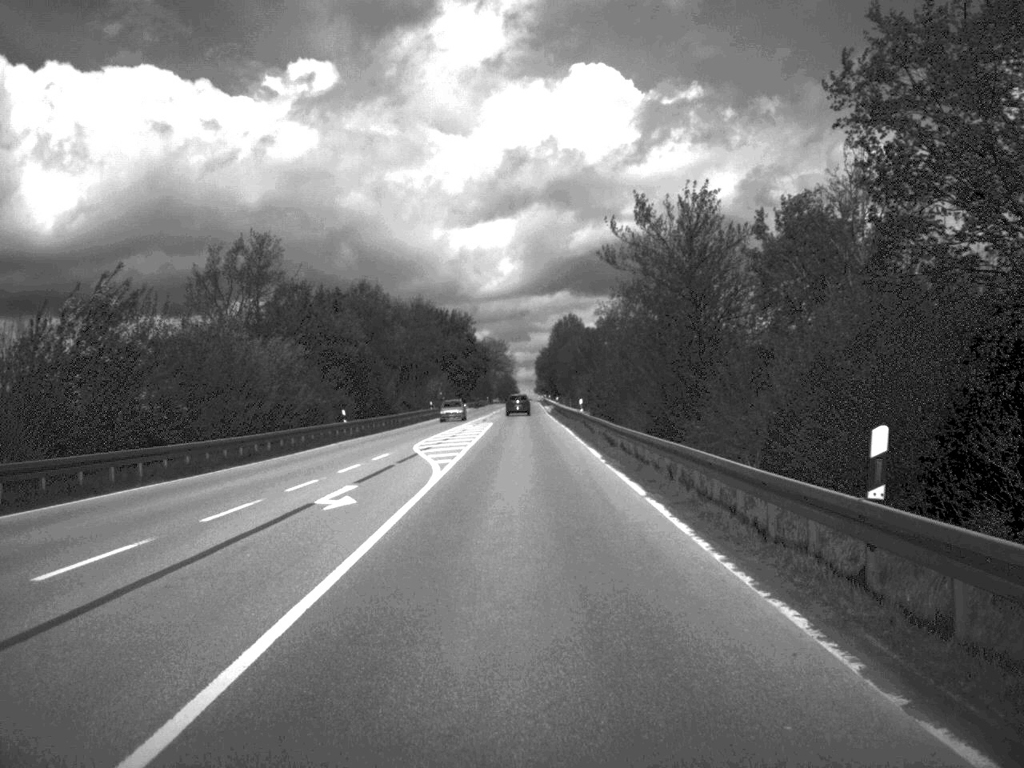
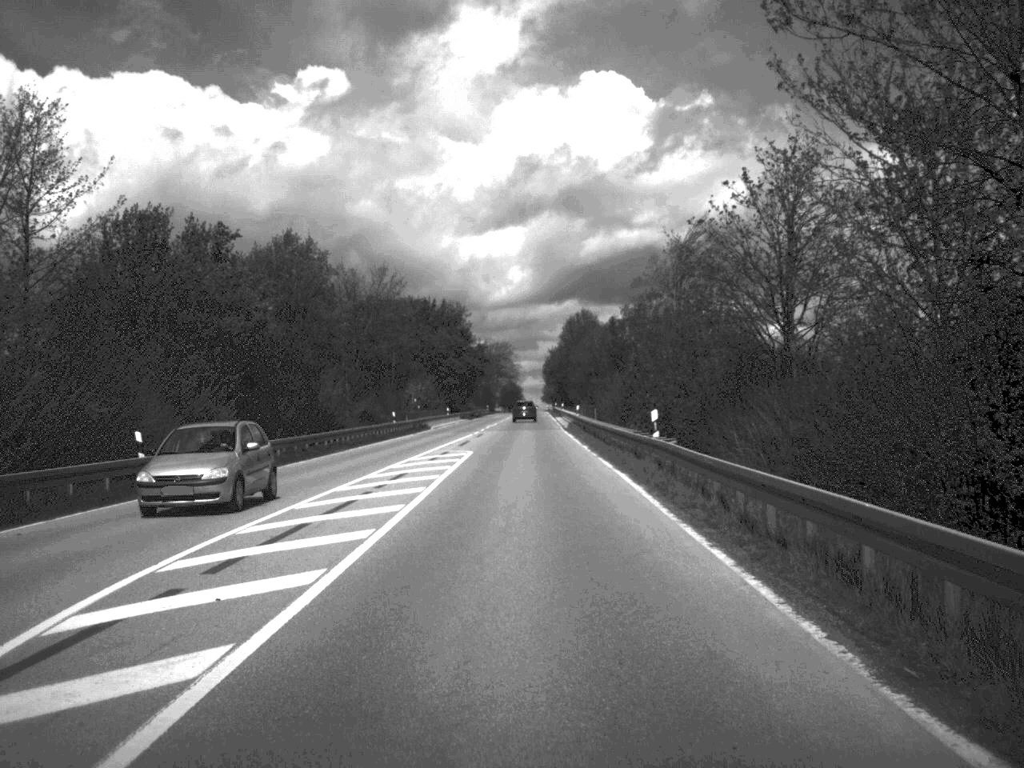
(-0.1, +31.5) m; 0°
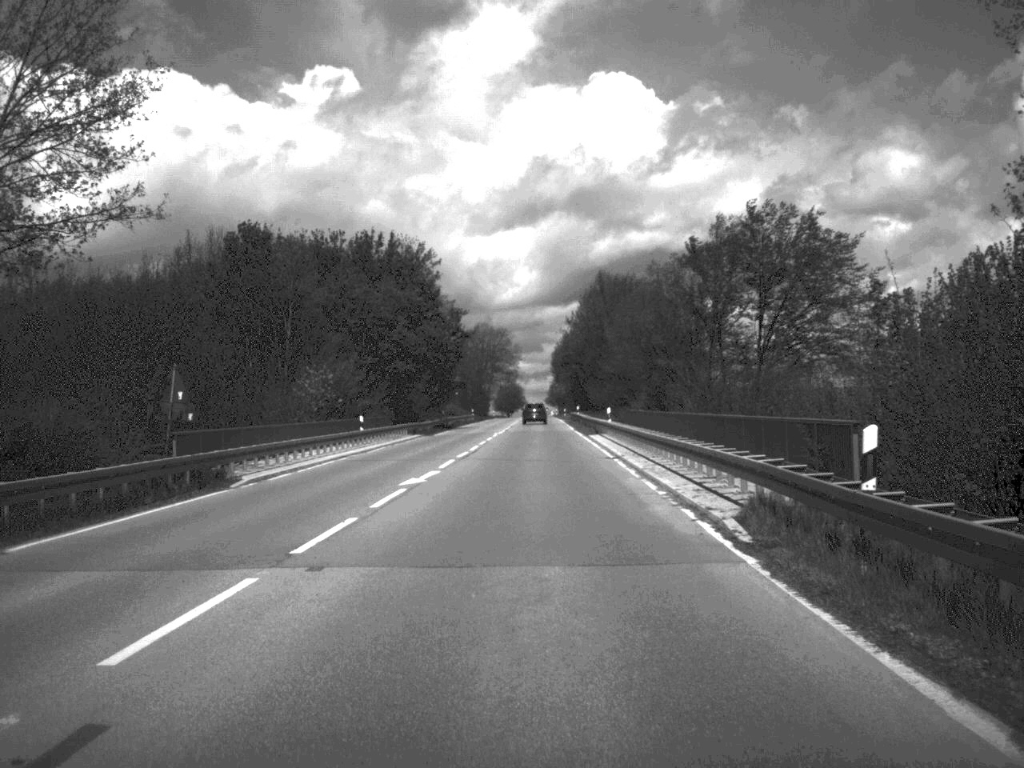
(-0.2, +58.1) m; 0°
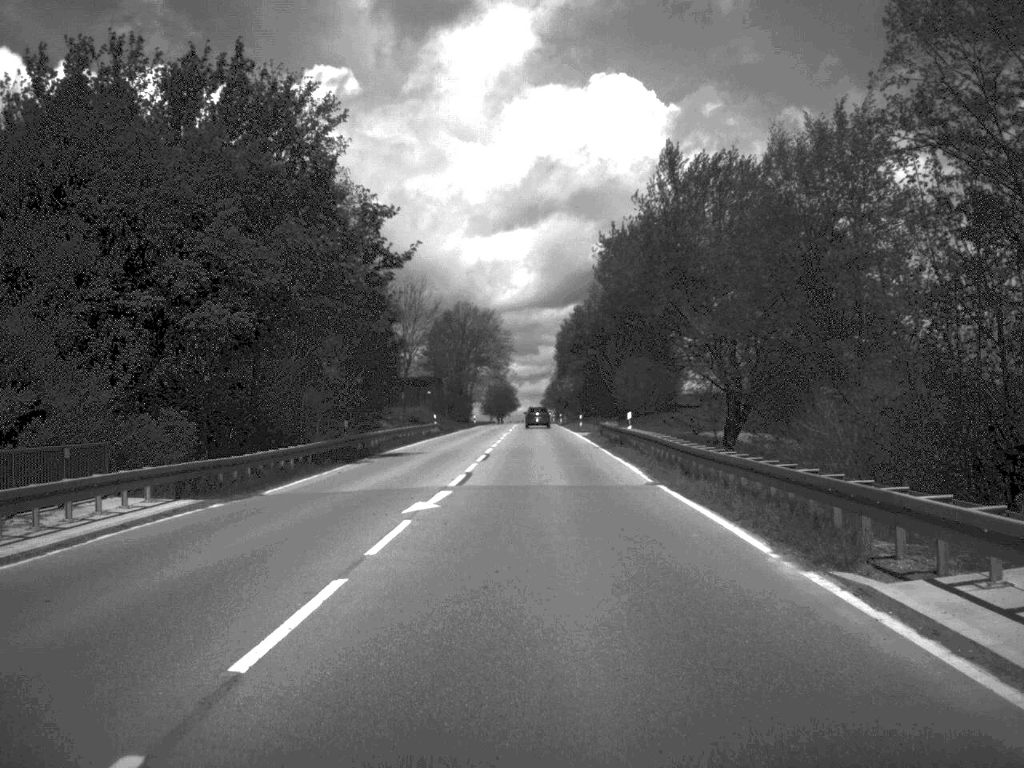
(-0.1, +47.4) m; 0°
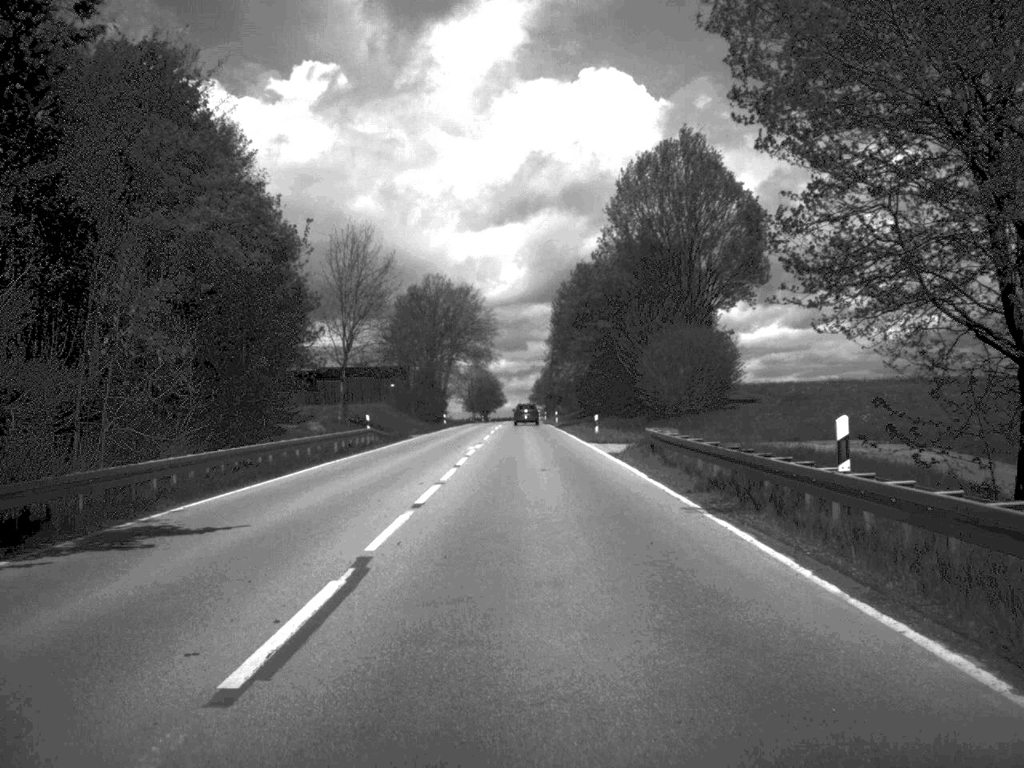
(+0.1, +29.7) m; 0°
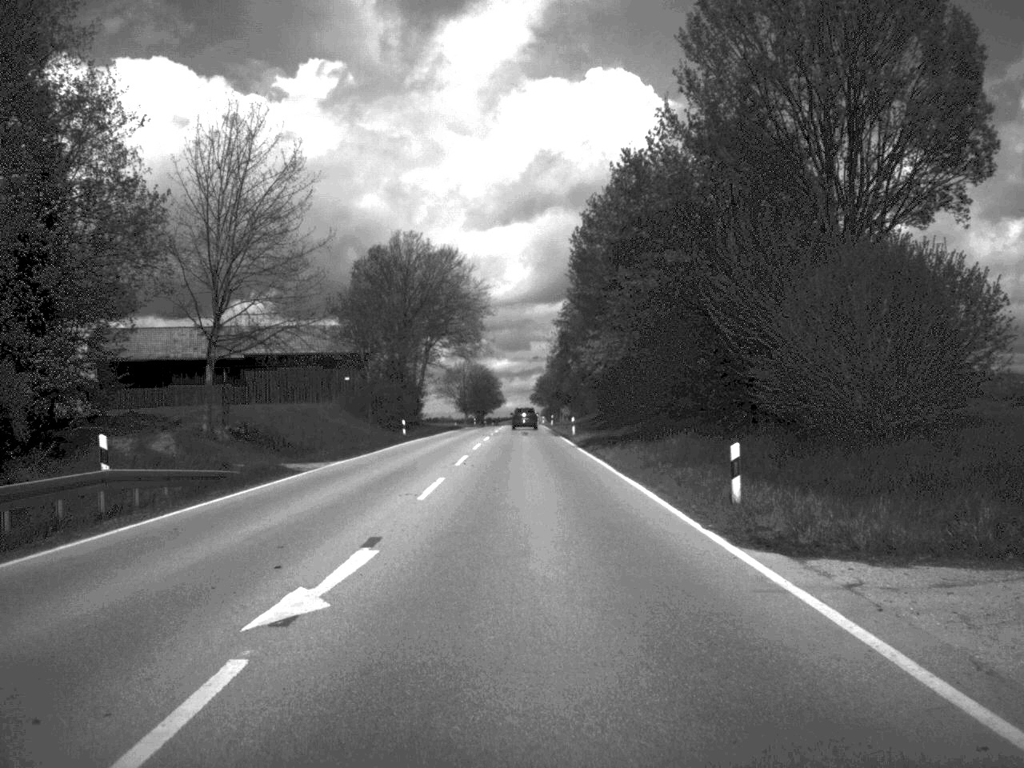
(0.0, +33.6) m; 0°
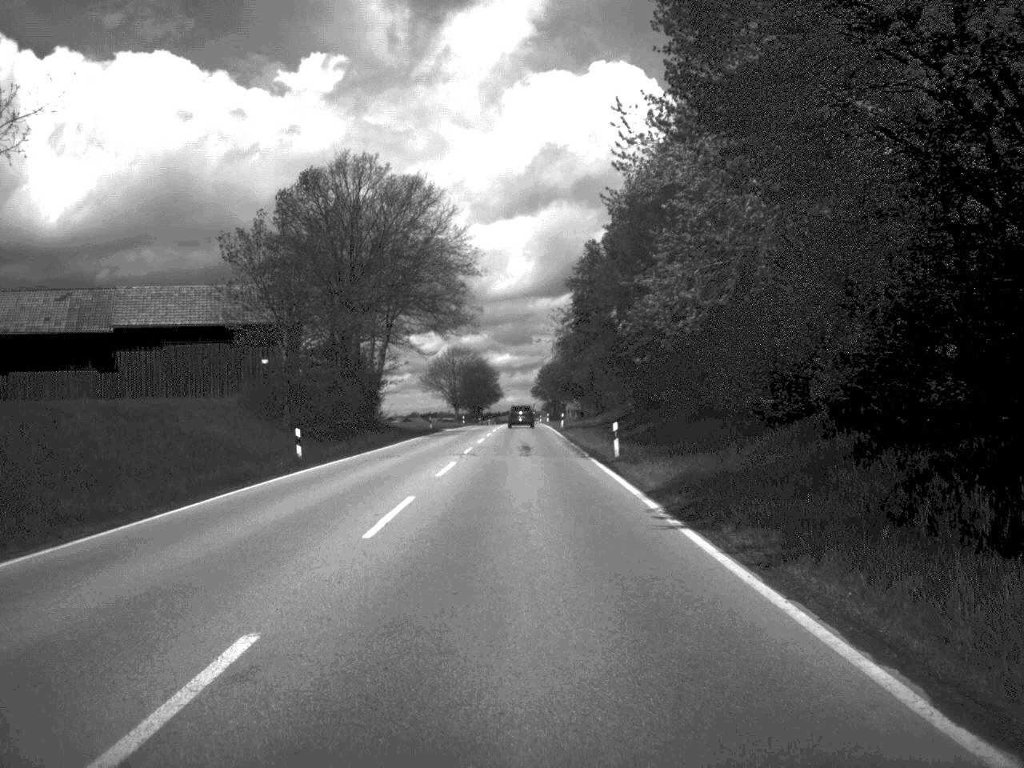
(0.0, +30.6) m; 0°
